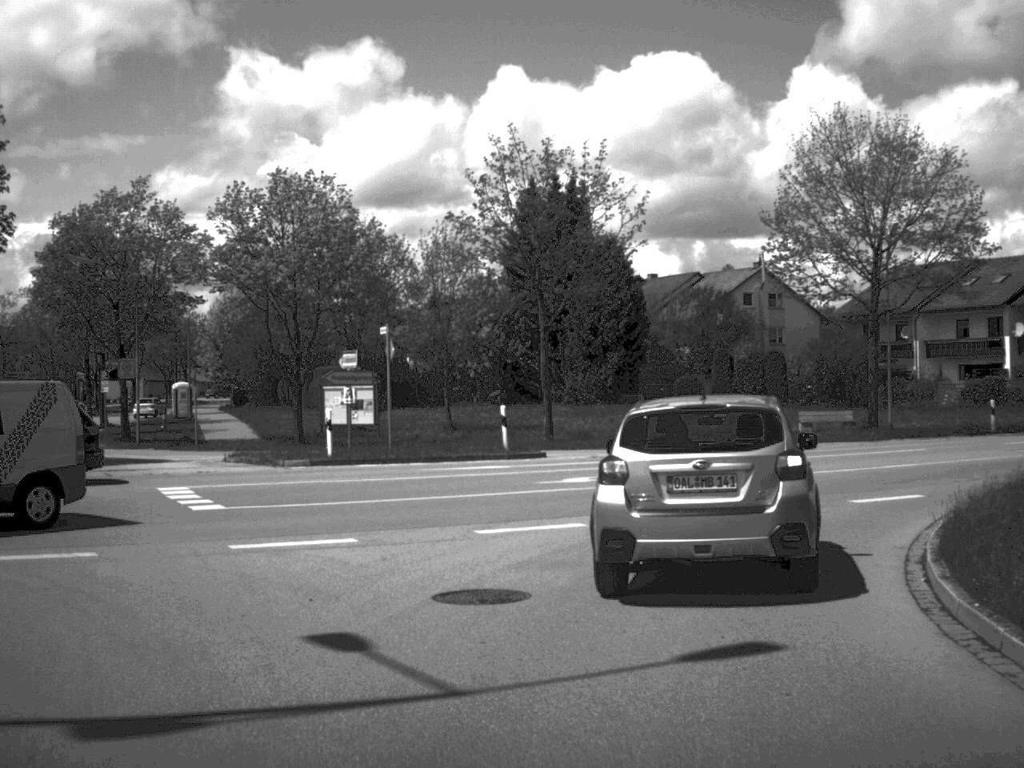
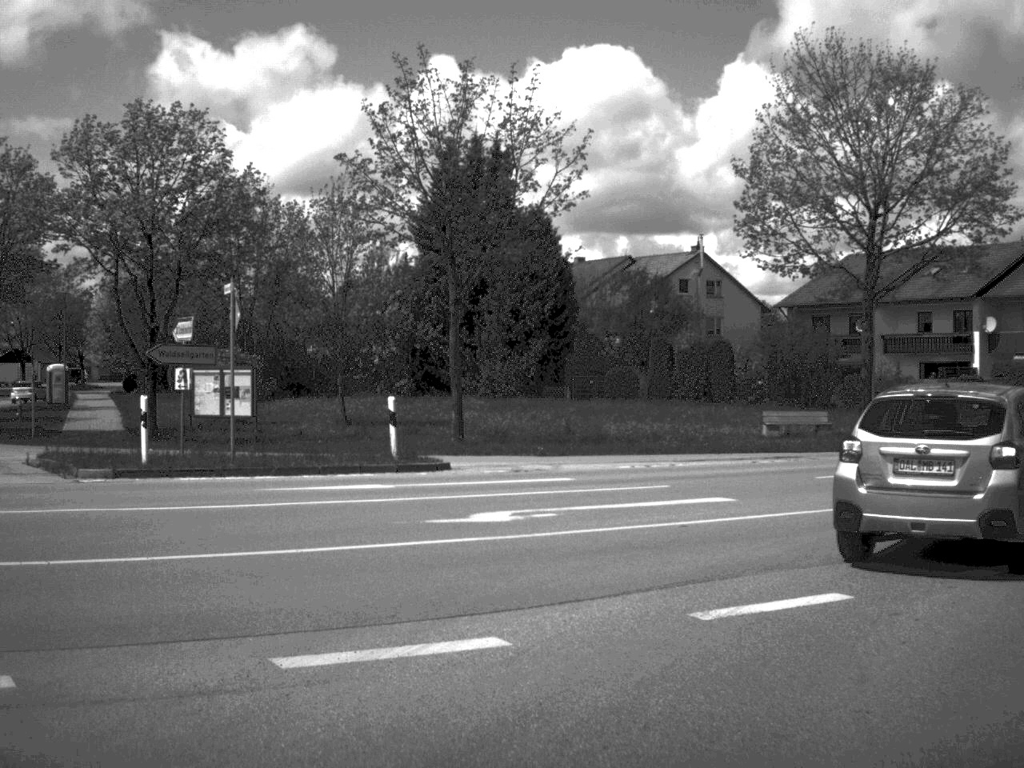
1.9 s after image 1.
(+0.2, +8.0) m; +4°
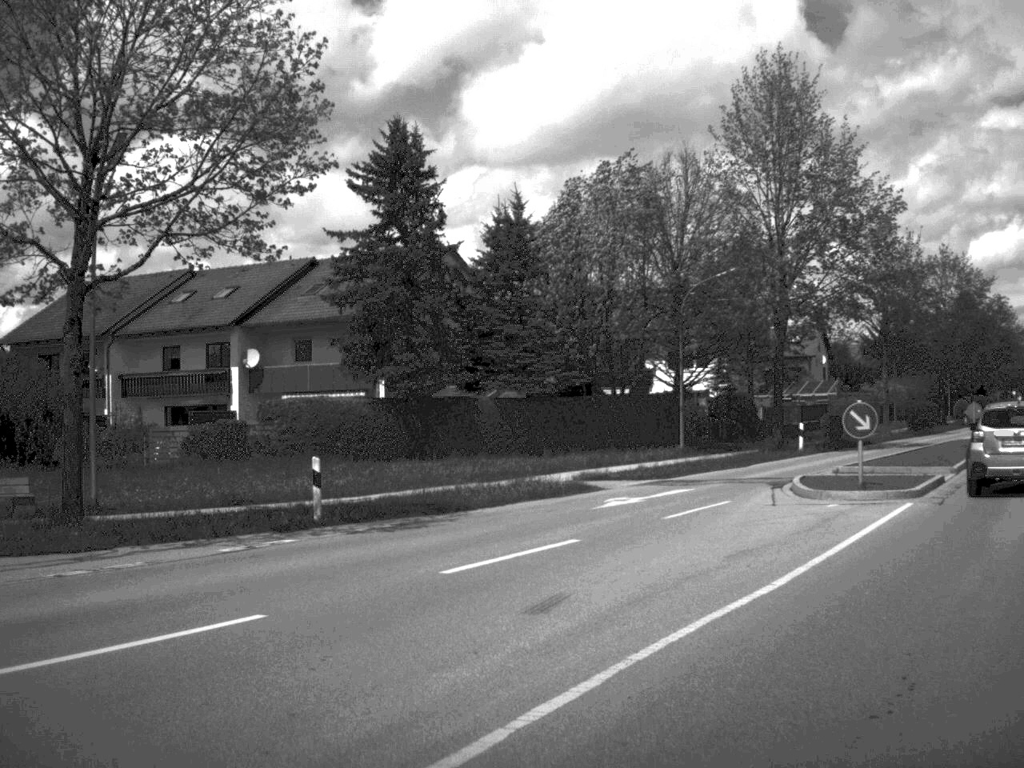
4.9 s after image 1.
(+2.9, +11.9) m; +34°
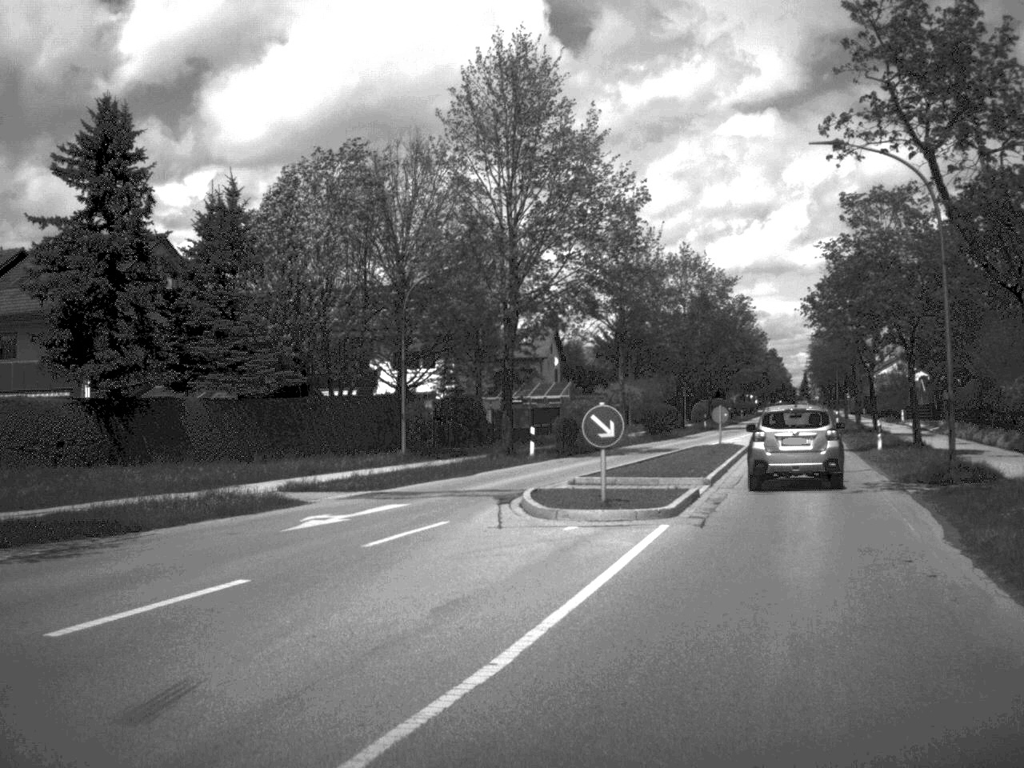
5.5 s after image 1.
(+0.4, +3.3) m; +12°
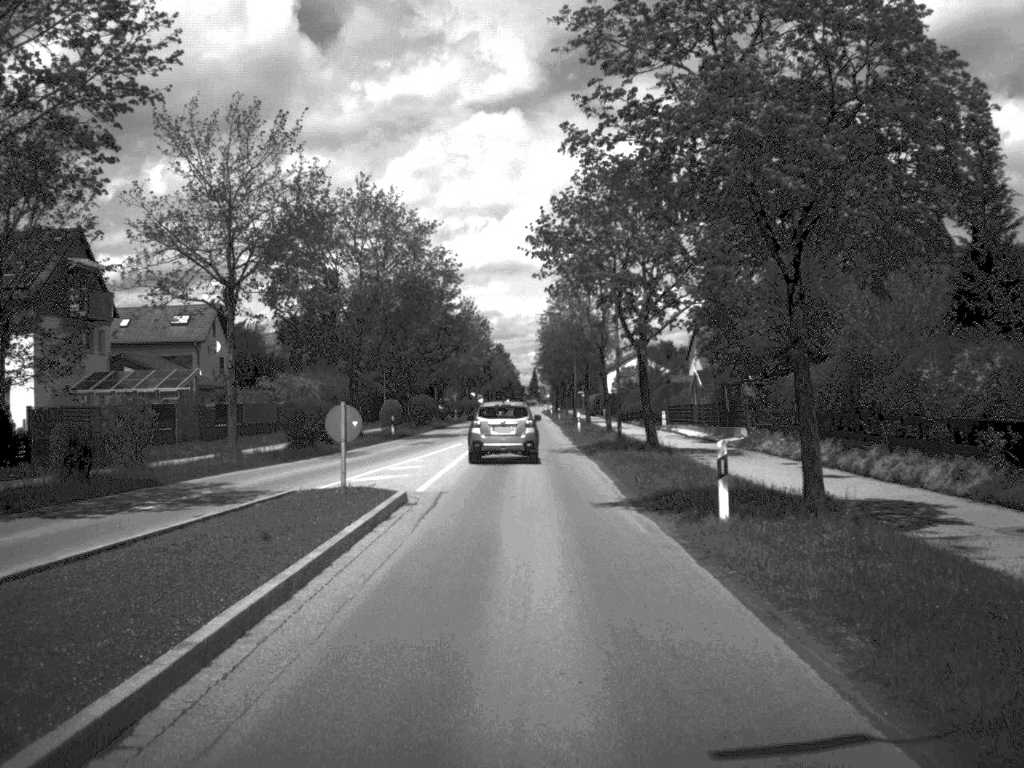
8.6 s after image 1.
(+4.7, +23.9) m; +11°
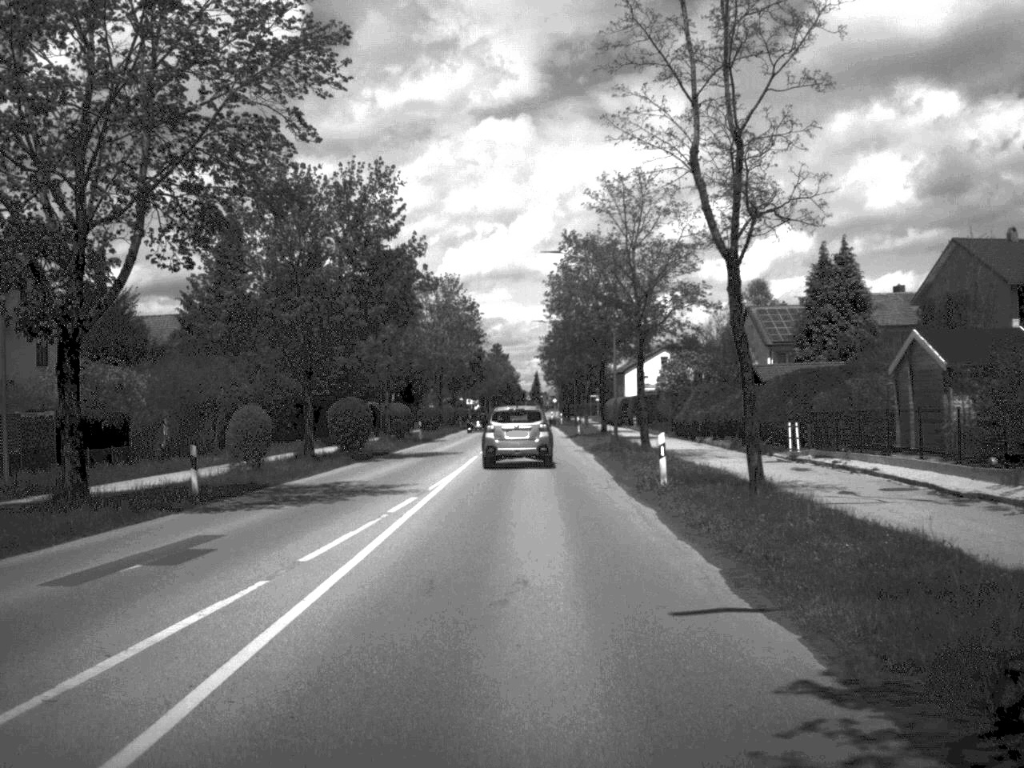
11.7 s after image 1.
(-0.1, +36.6) m; 0°
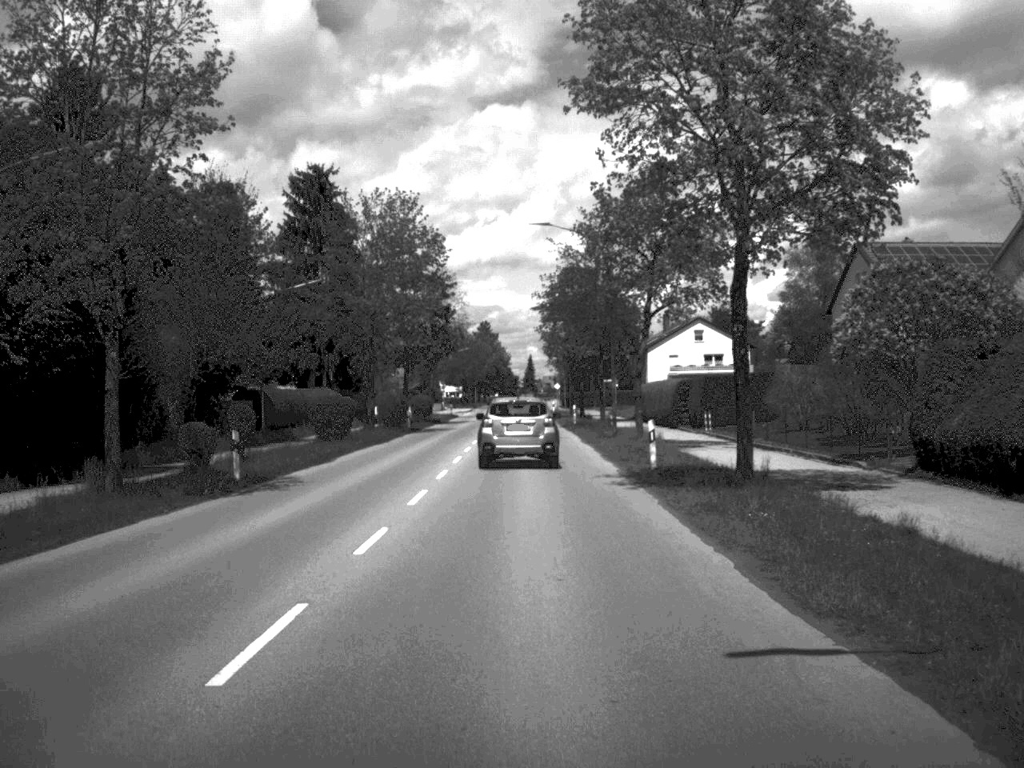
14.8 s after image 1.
(0.0, +42.7) m; 0°
